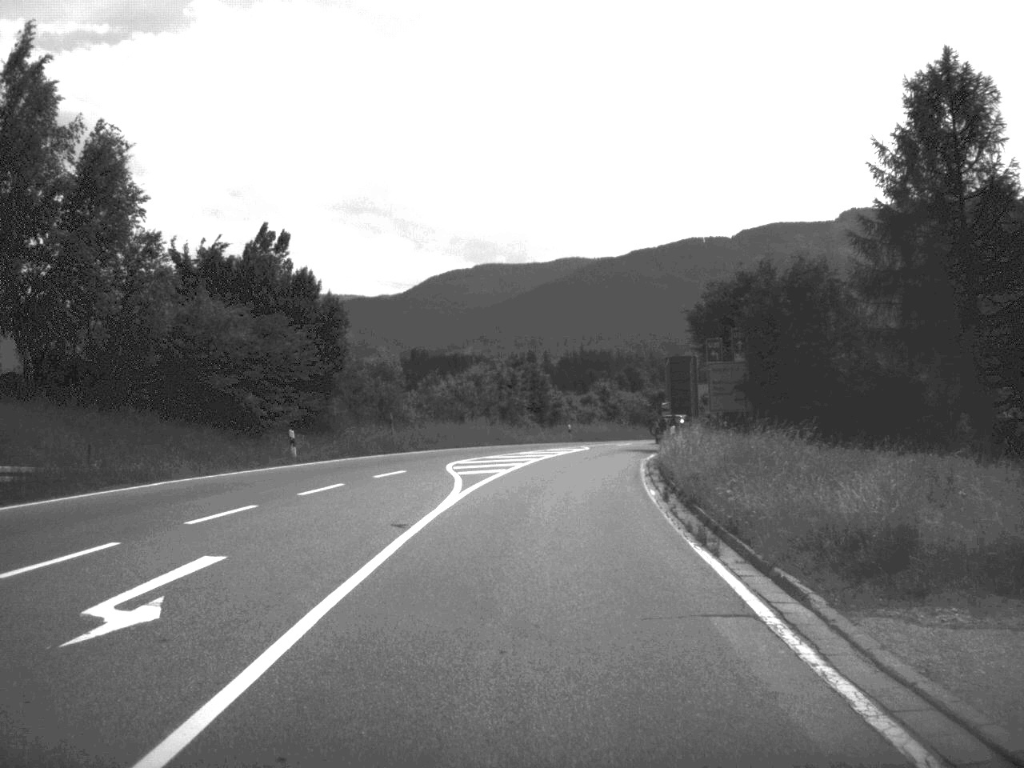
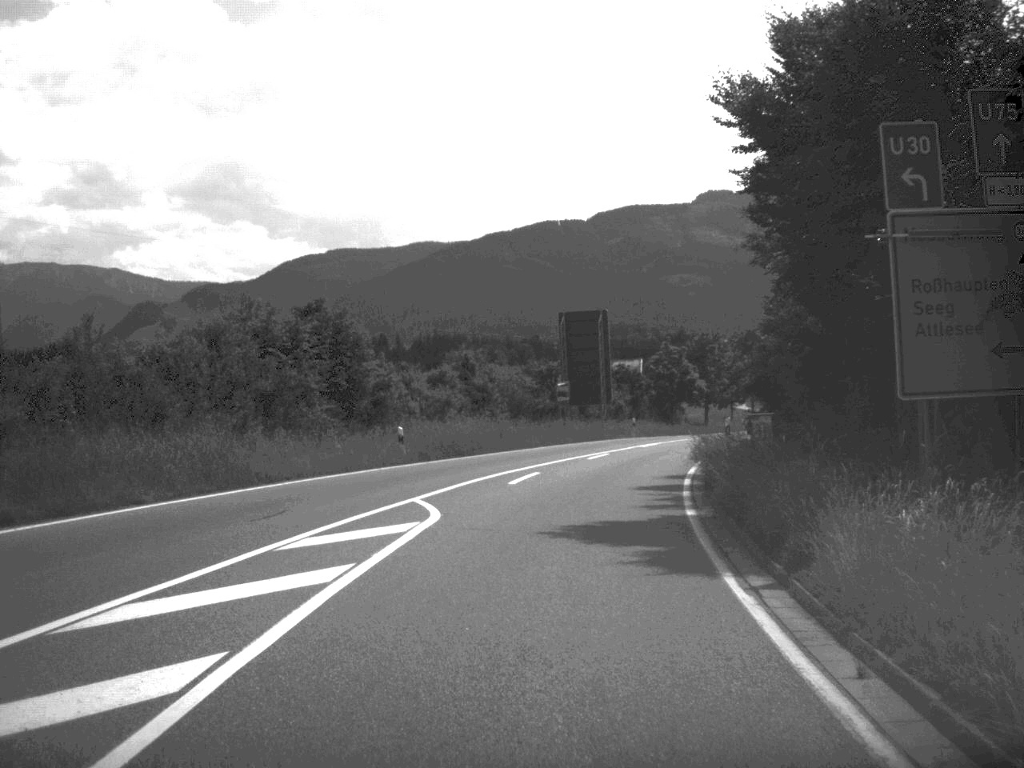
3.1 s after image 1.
(+1.7, +36.5) m; +6°
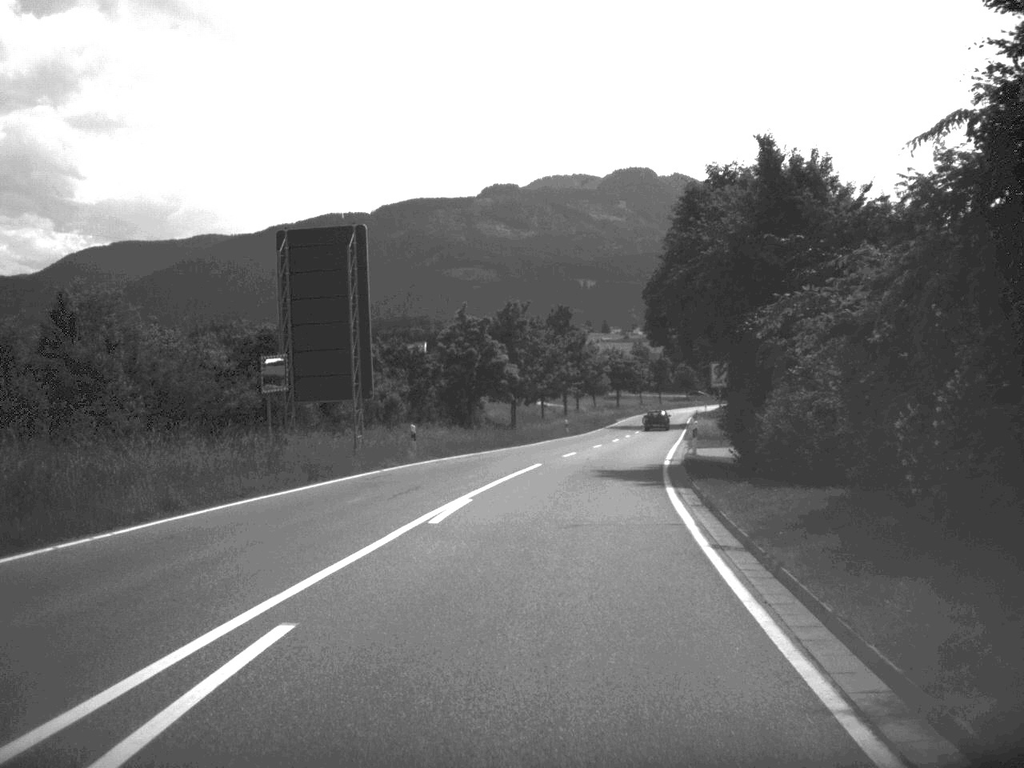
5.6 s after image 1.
(+2.4, +30.8) m; +10°
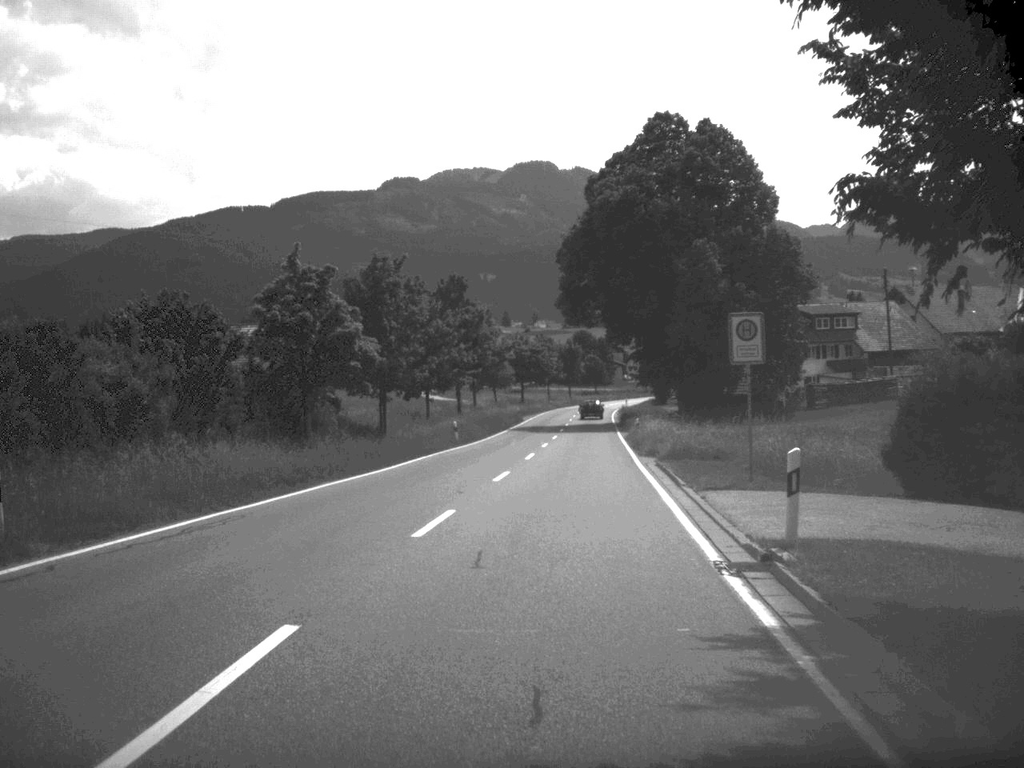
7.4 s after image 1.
(+1.1, +24.7) m; +4°
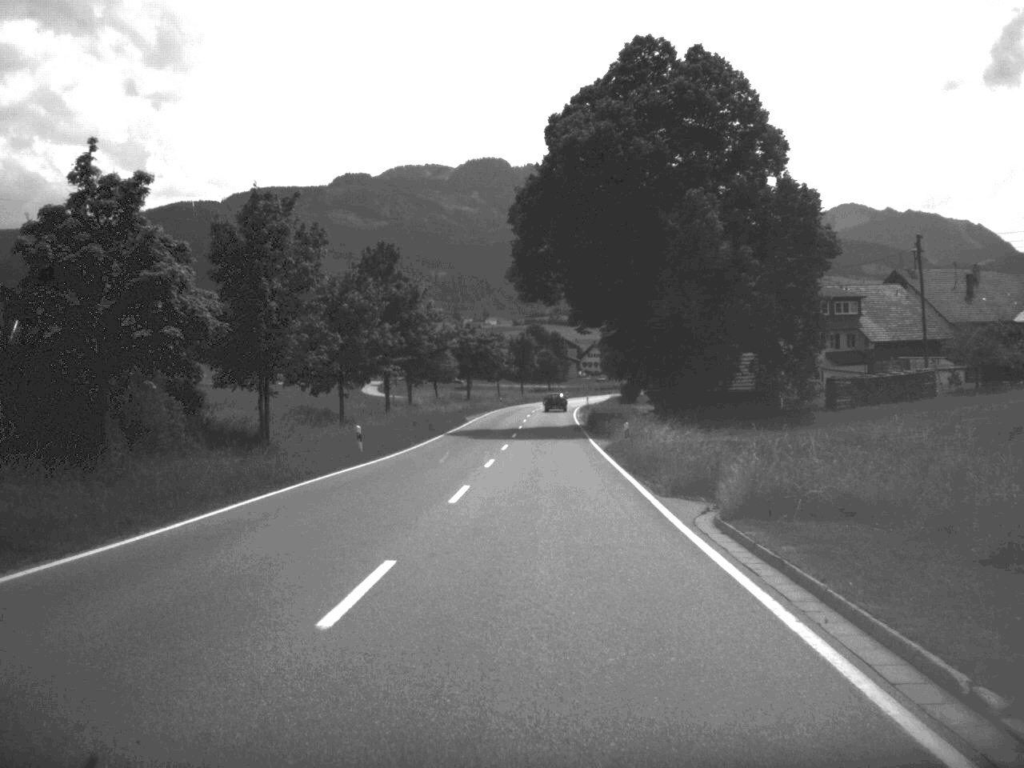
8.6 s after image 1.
(+0.4, +18.1) m; +2°
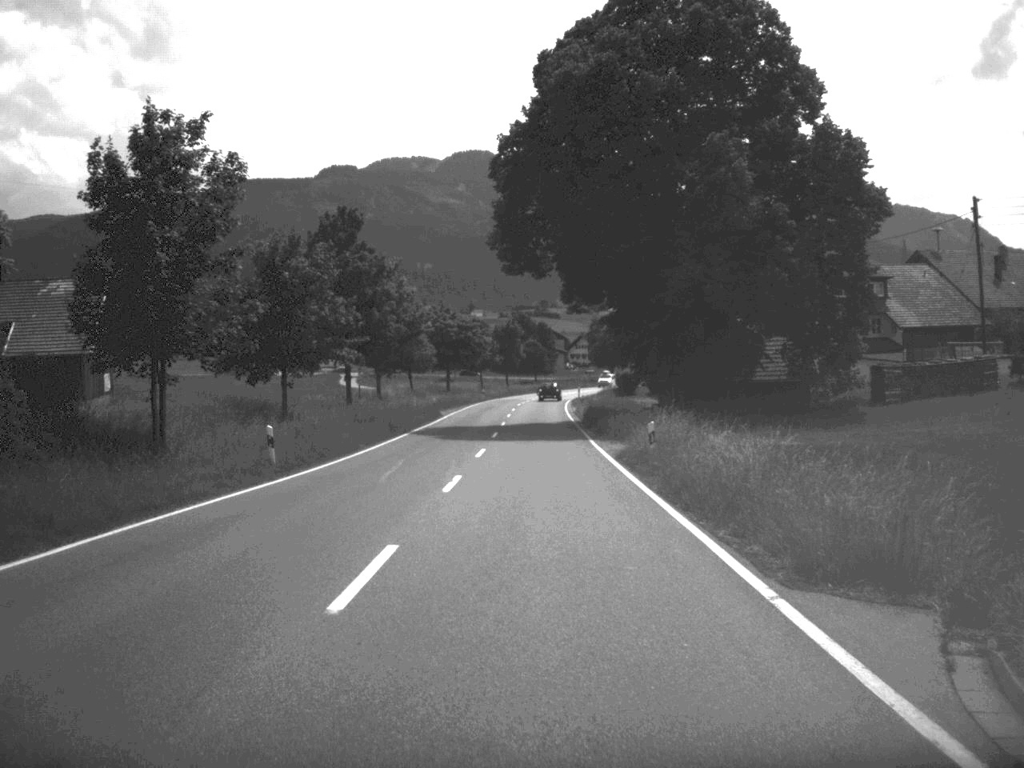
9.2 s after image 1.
(+0.1, +11.5) m; +1°
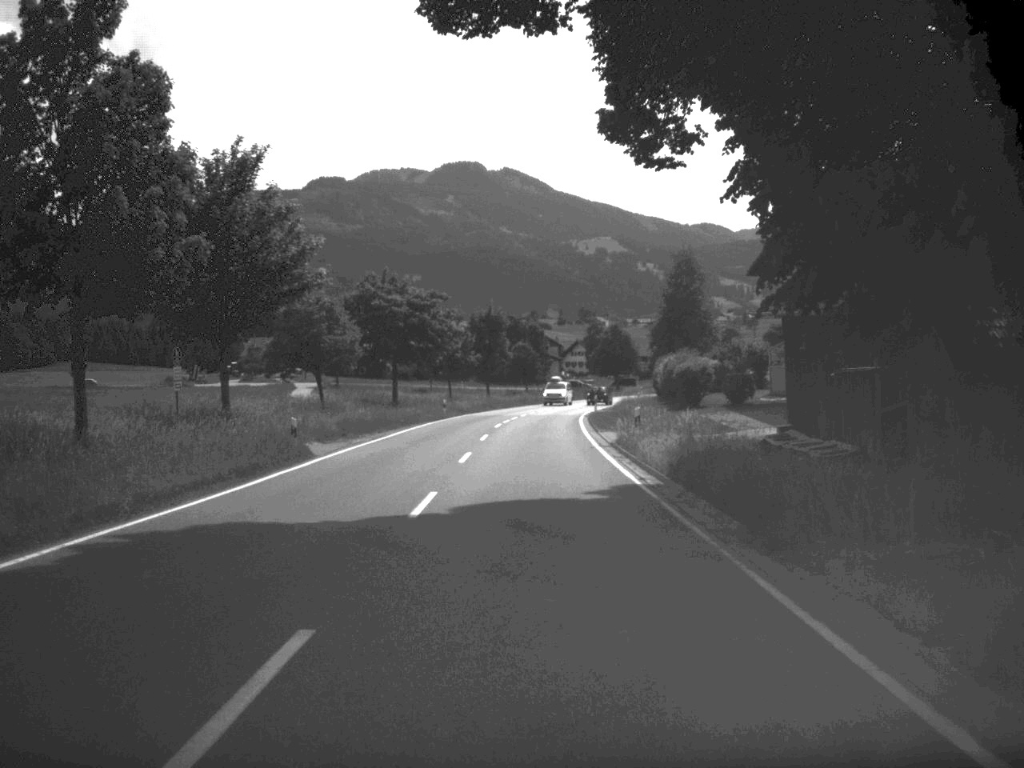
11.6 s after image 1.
(+0.2, +40.2) m; 0°
